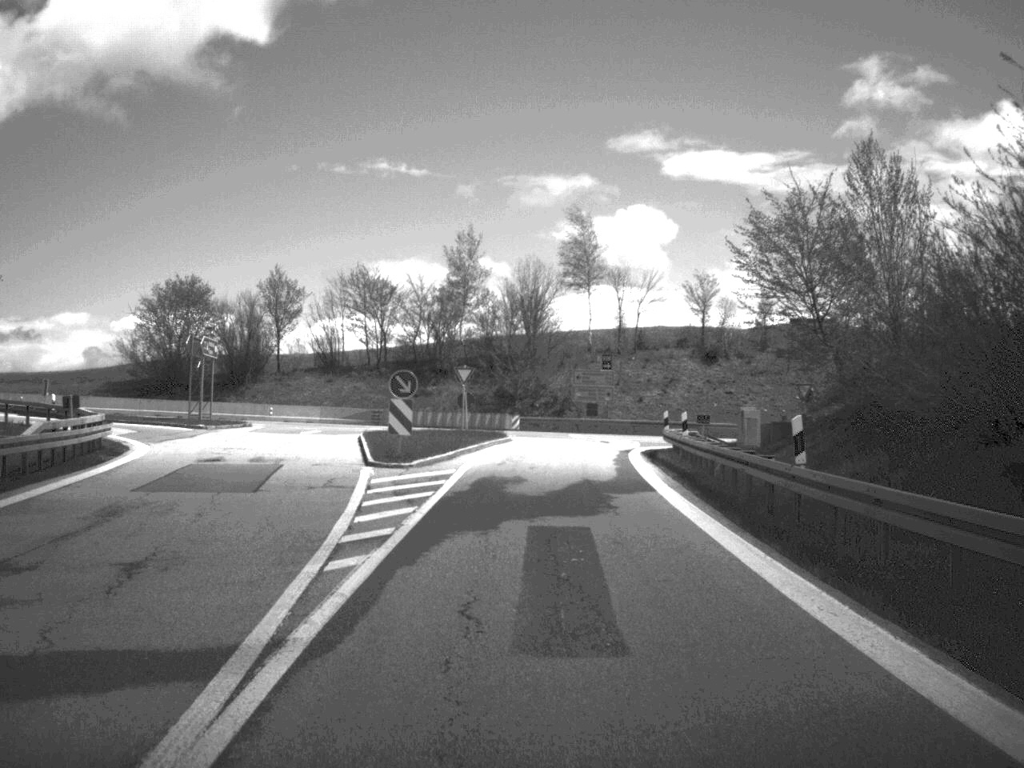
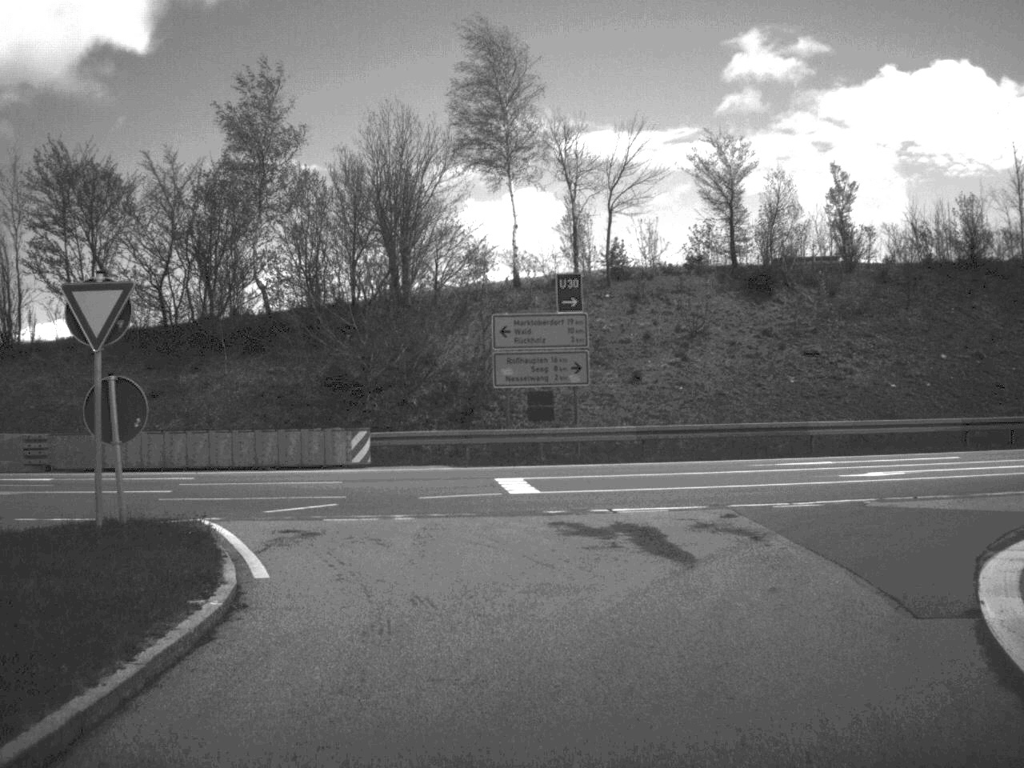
(+0.8, +38.6) m; +4°
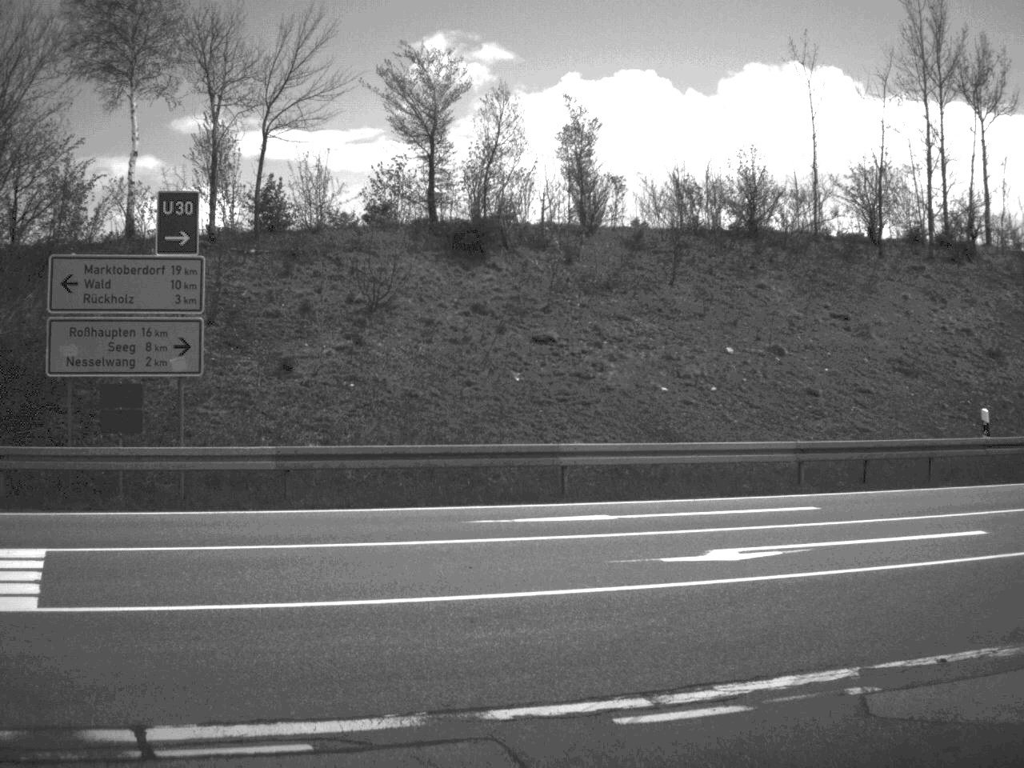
(+1.0, +11.3) m; +15°
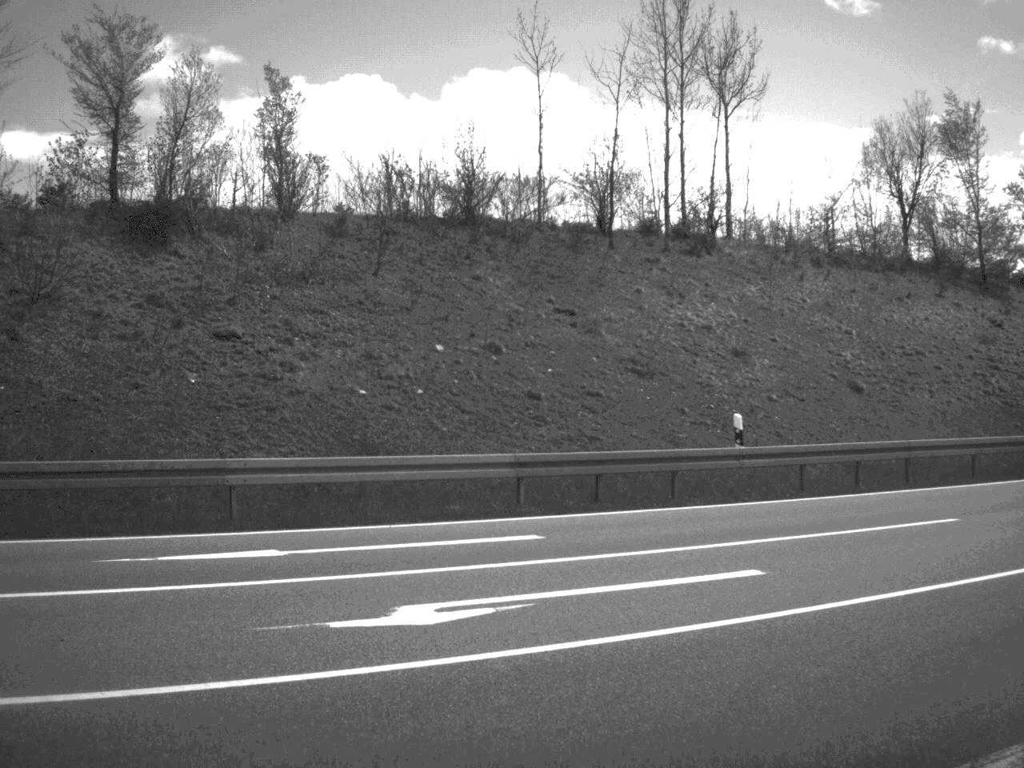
(+0.3, +3.2) m; +13°
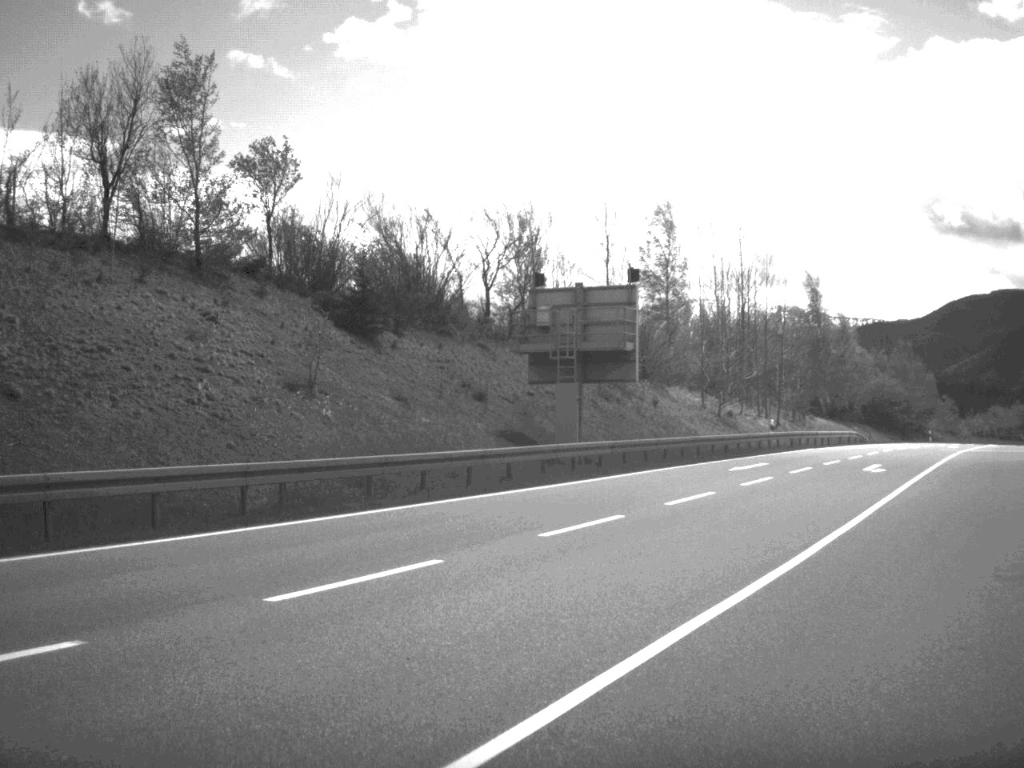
(+2.3, +7.4) m; +34°
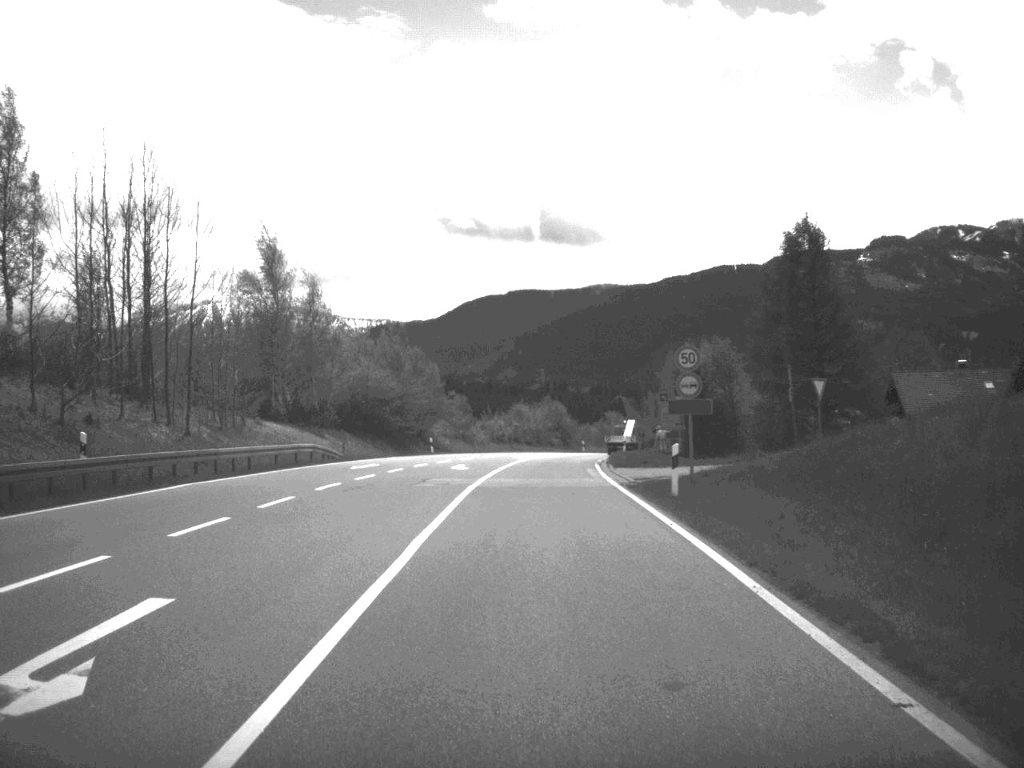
(+8.2, +25.2) m; +21°
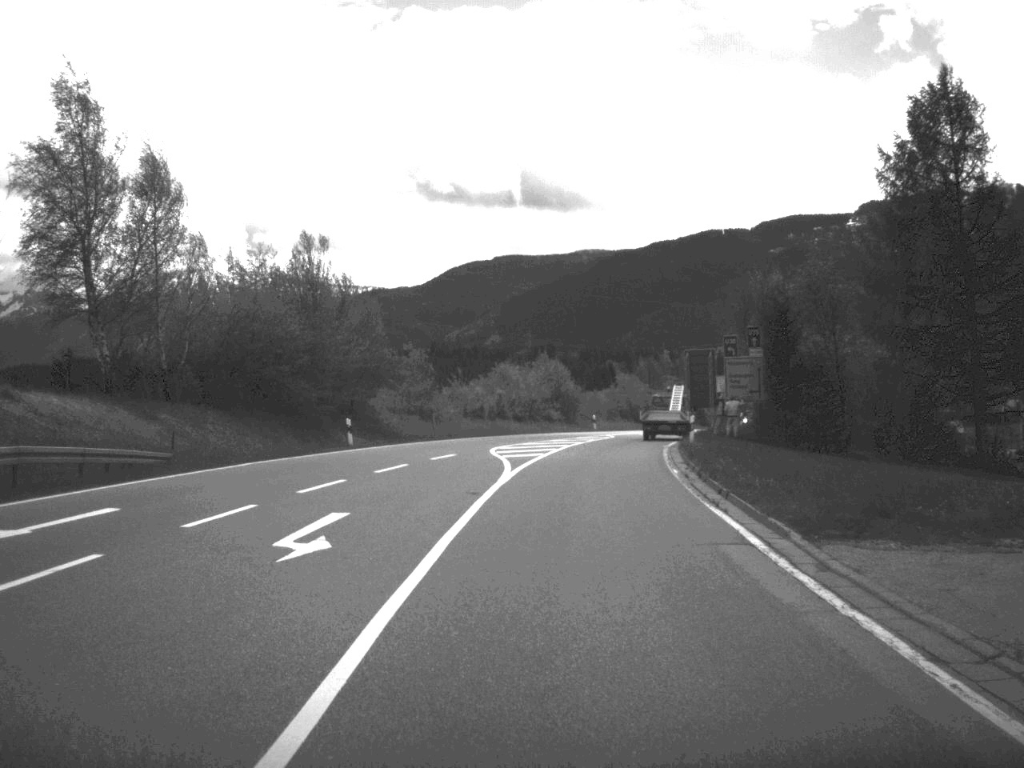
(-0.1, +30.2) m; 0°
